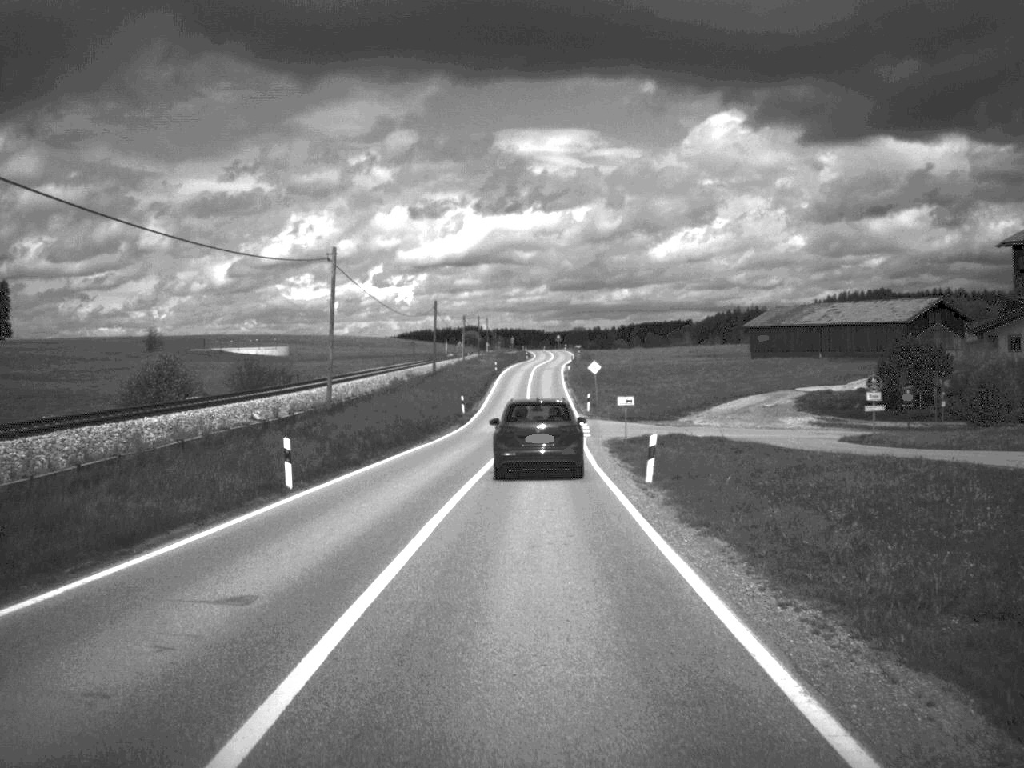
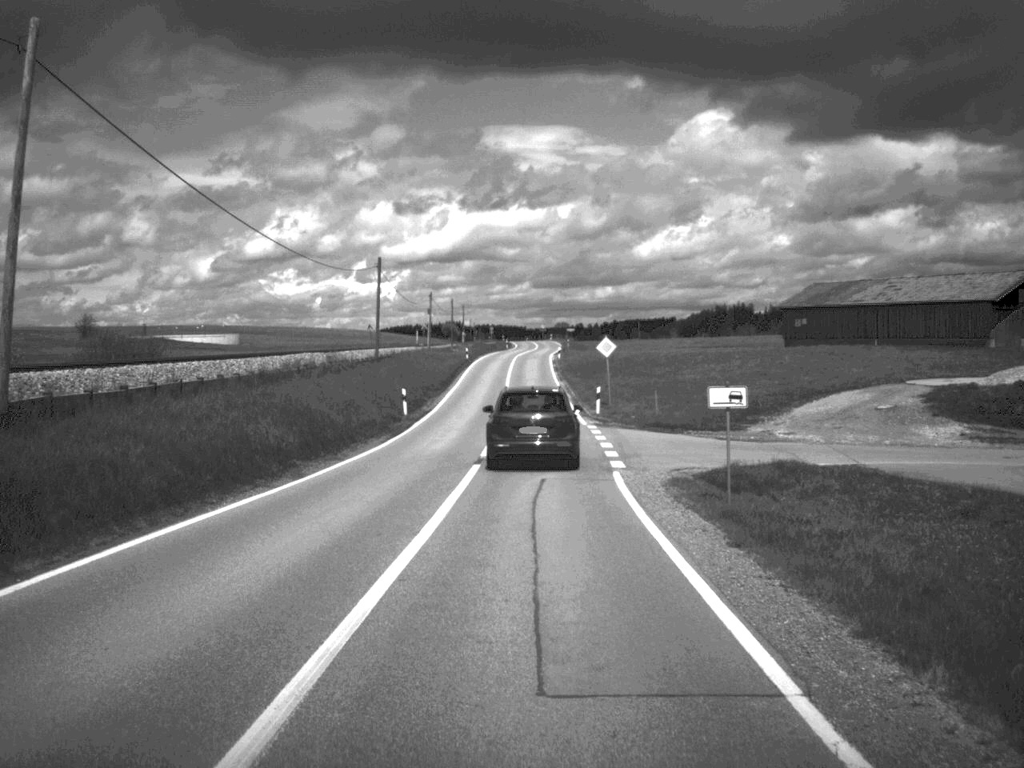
(+0.2, +25.4) m; +1°
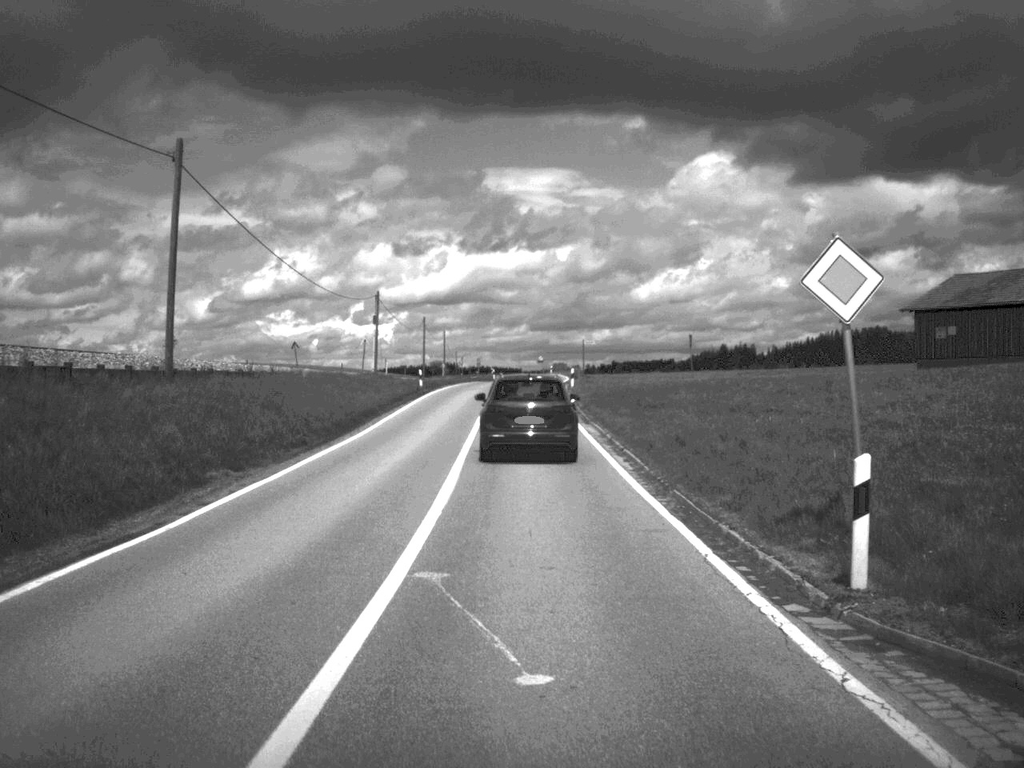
(+0.2, +38.0) m; 0°
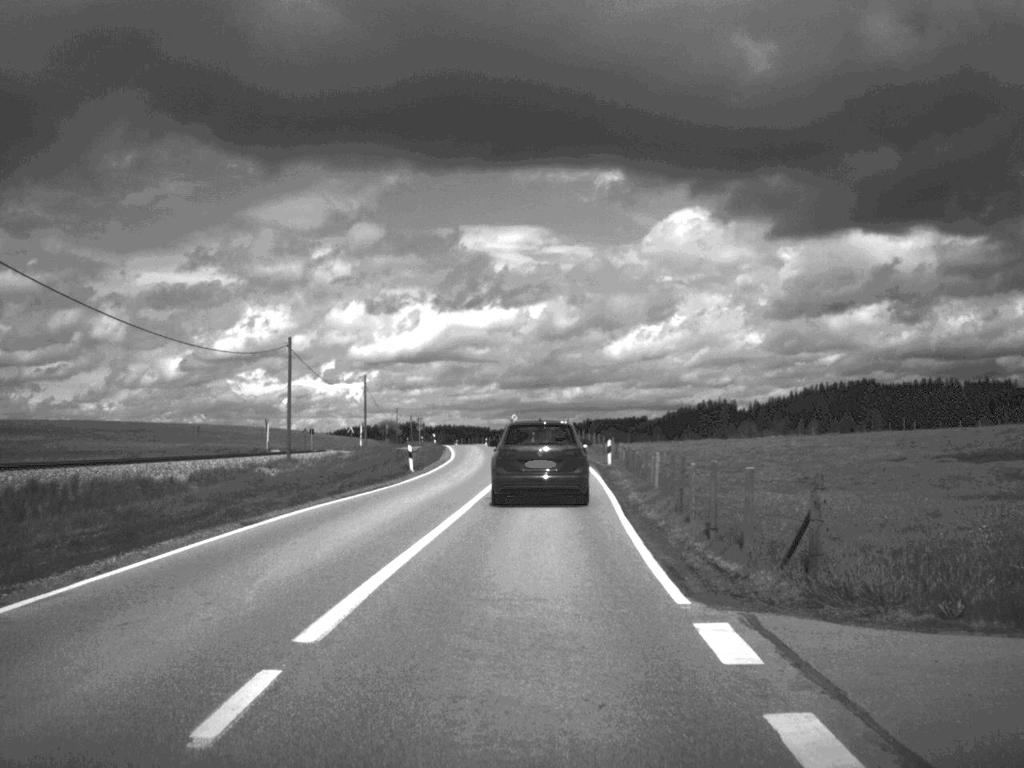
(+0.1, +63.0) m; +1°
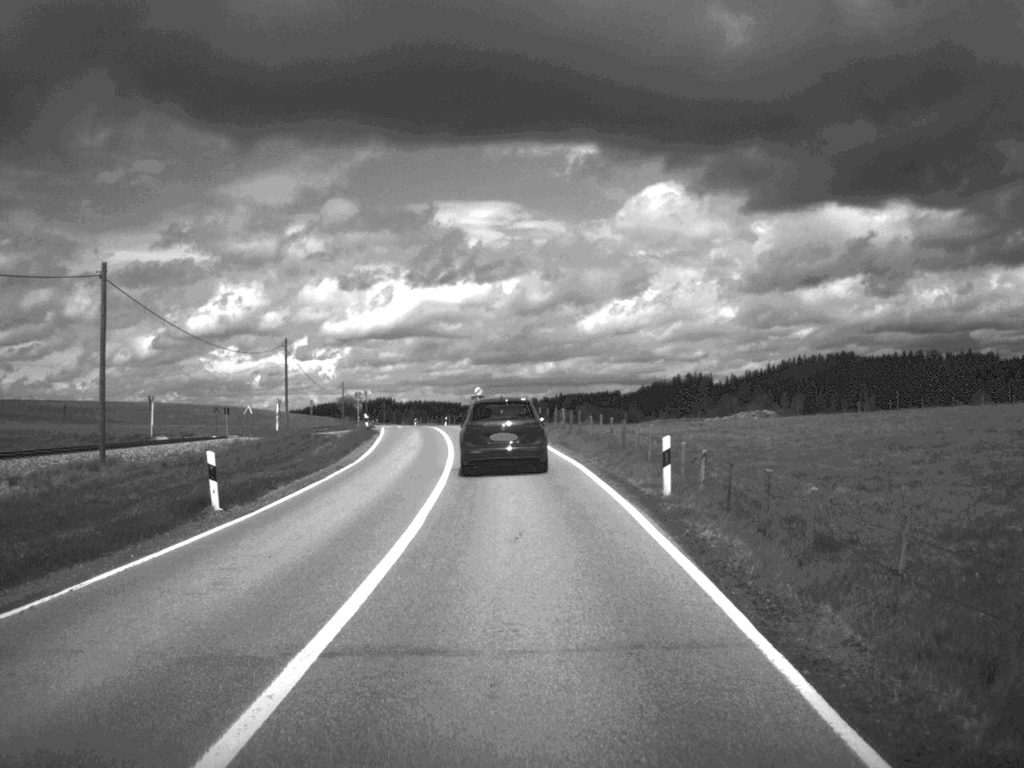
(+0.3, +25.5) m; +1°
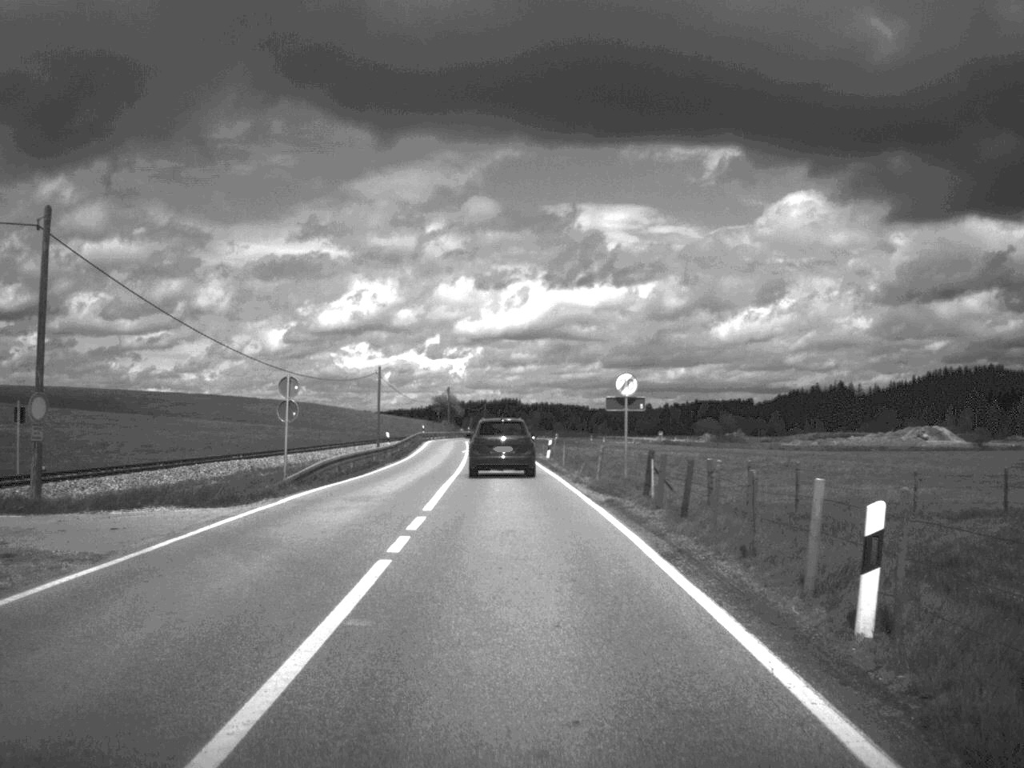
(-2.8, +61.3) m; -6°
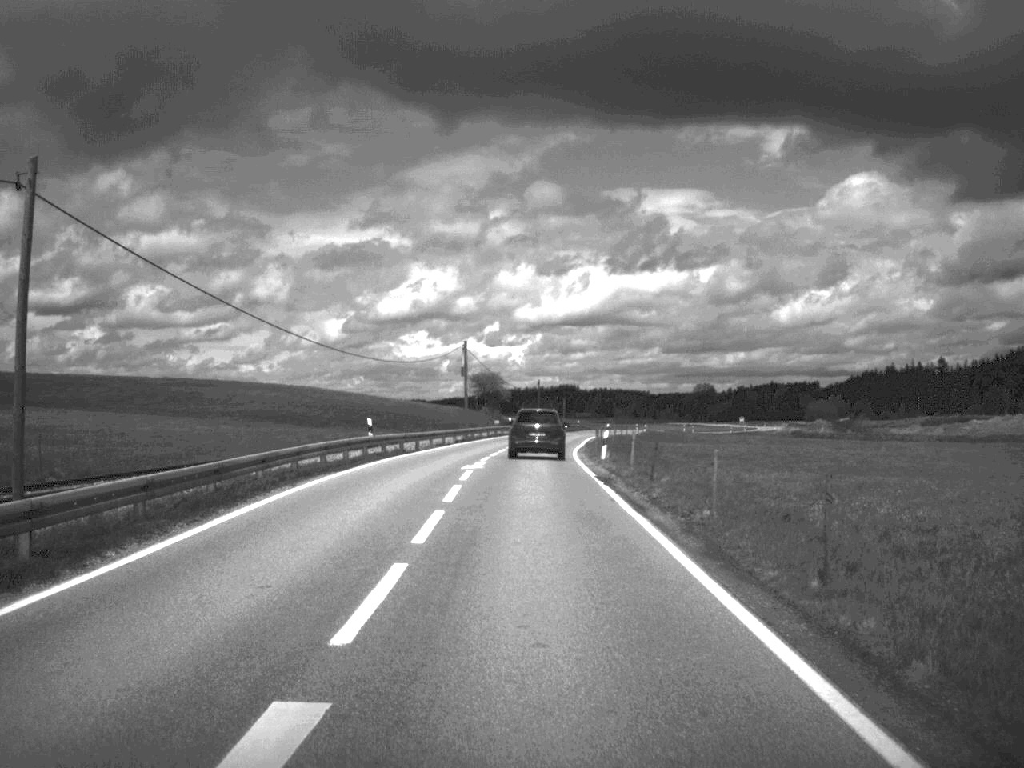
(-1.9, +66.1) m; -3°
